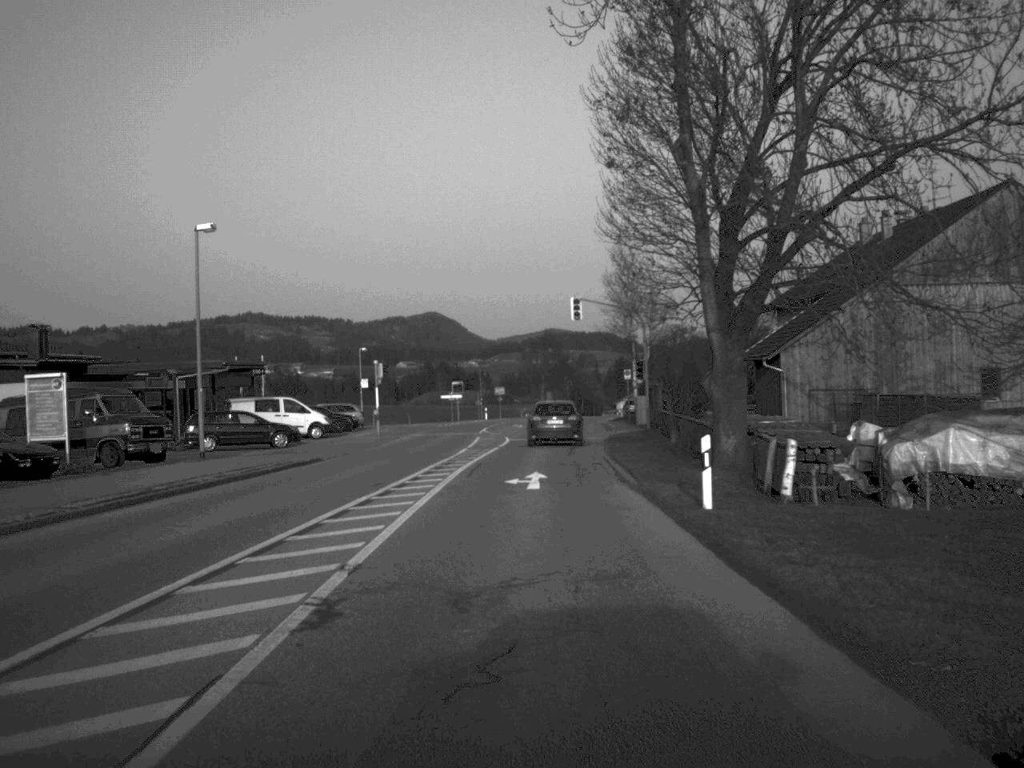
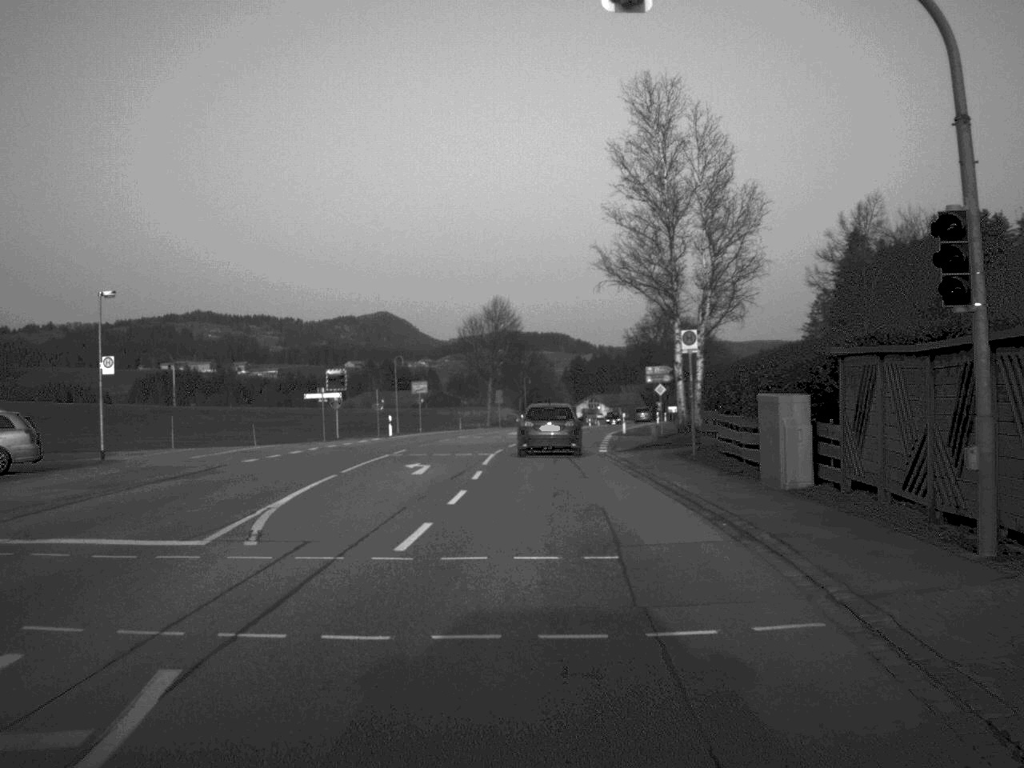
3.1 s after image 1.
(+0.9, +44.1) m; +2°
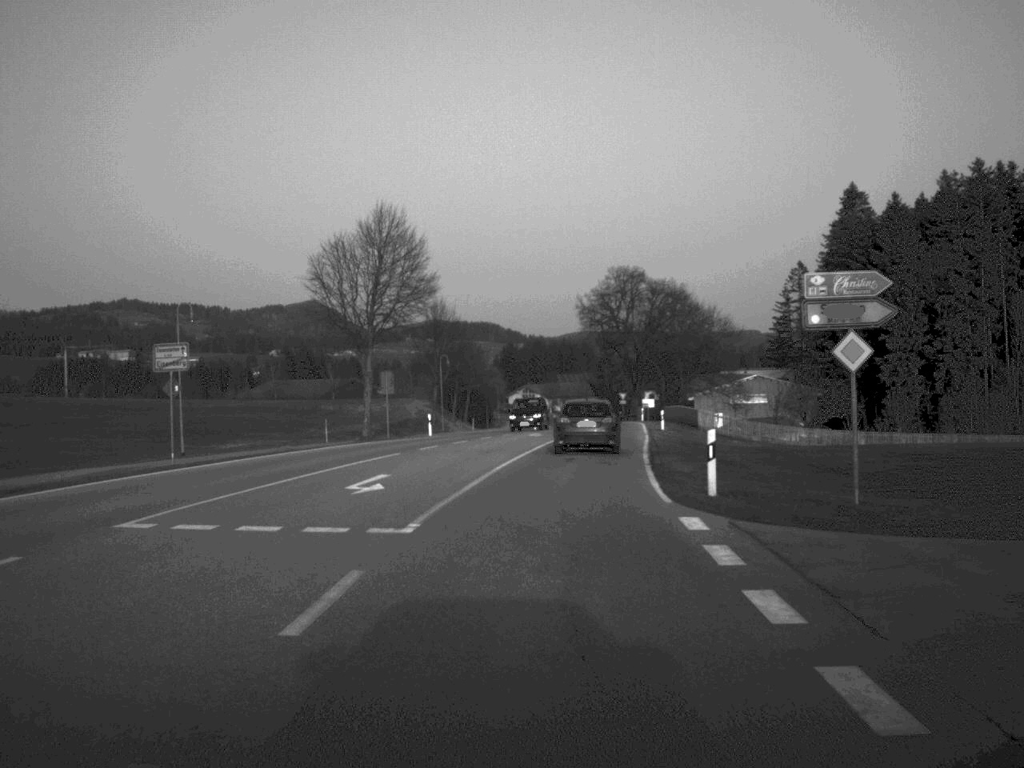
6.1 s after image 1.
(+0.8, +42.1) m; +3°
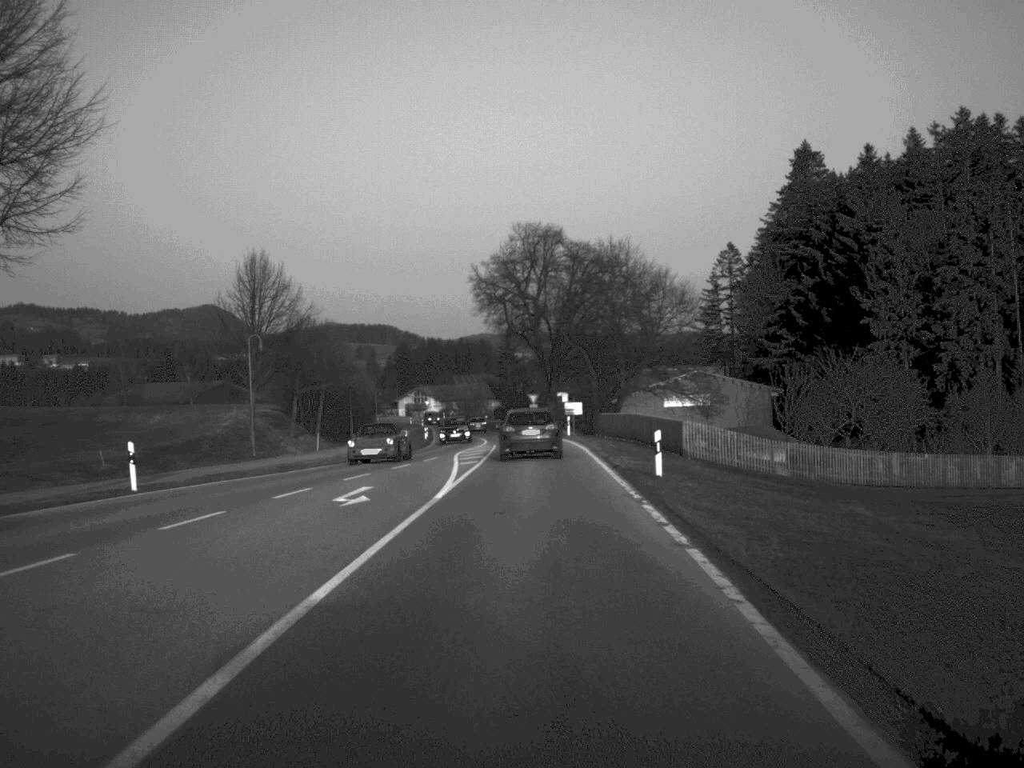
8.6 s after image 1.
(+1.5, +33.4) m; +5°
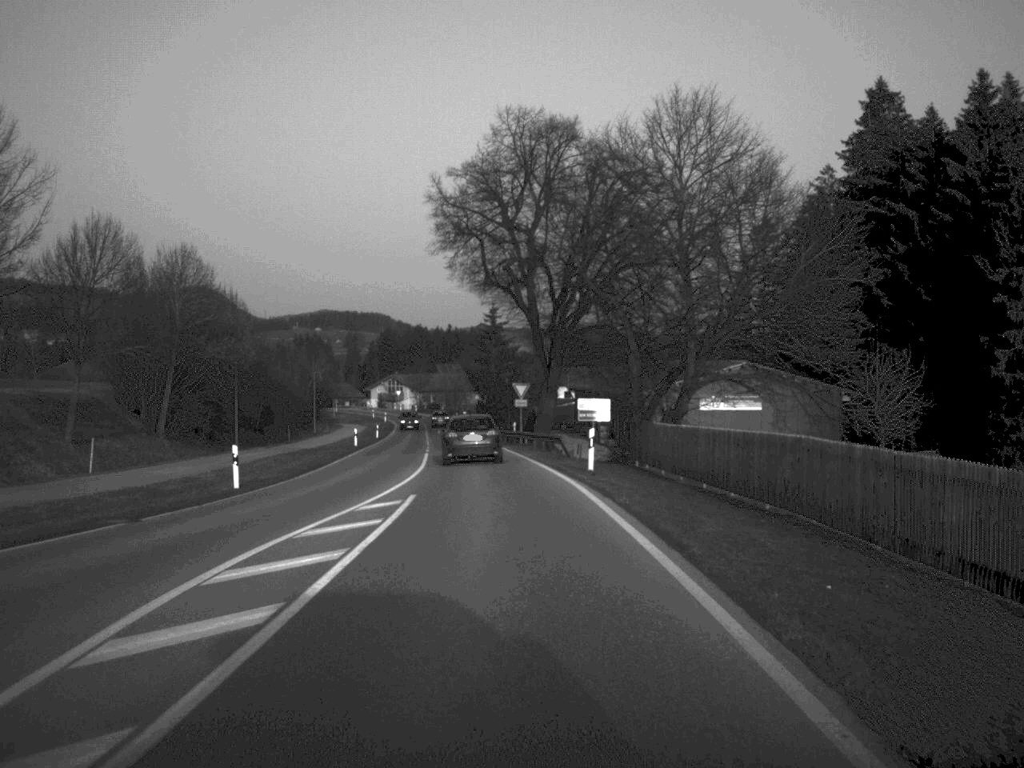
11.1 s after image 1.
(+0.4, +35.6) m; 0°
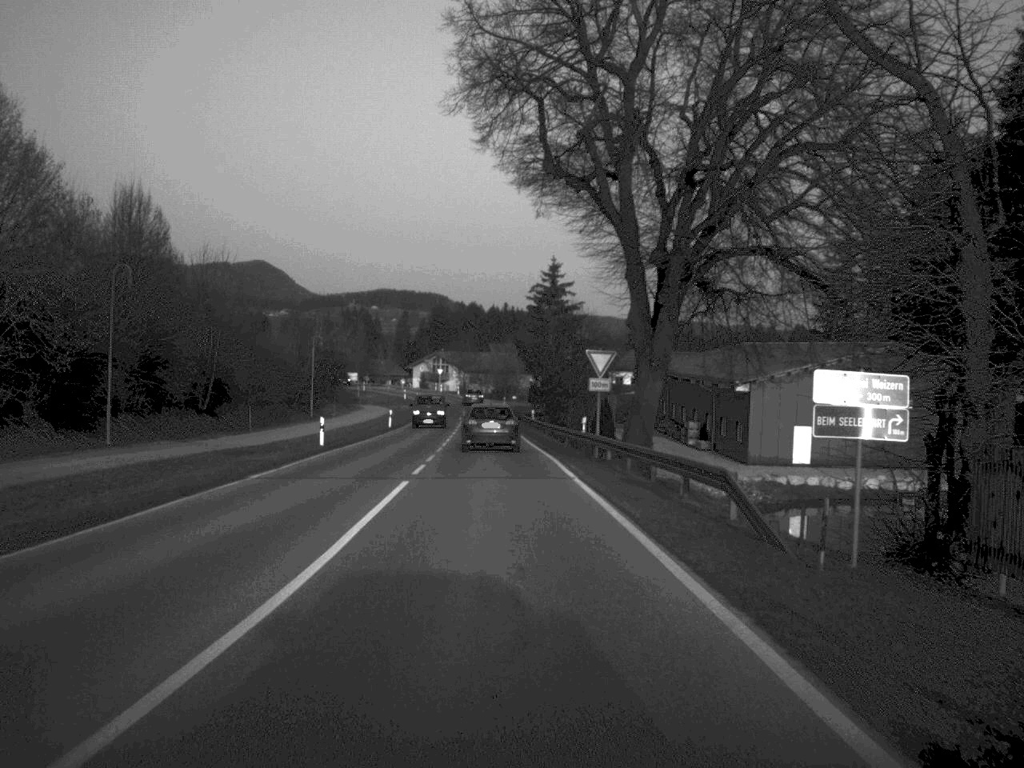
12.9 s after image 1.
(-0.6, +26.9) m; -2°
